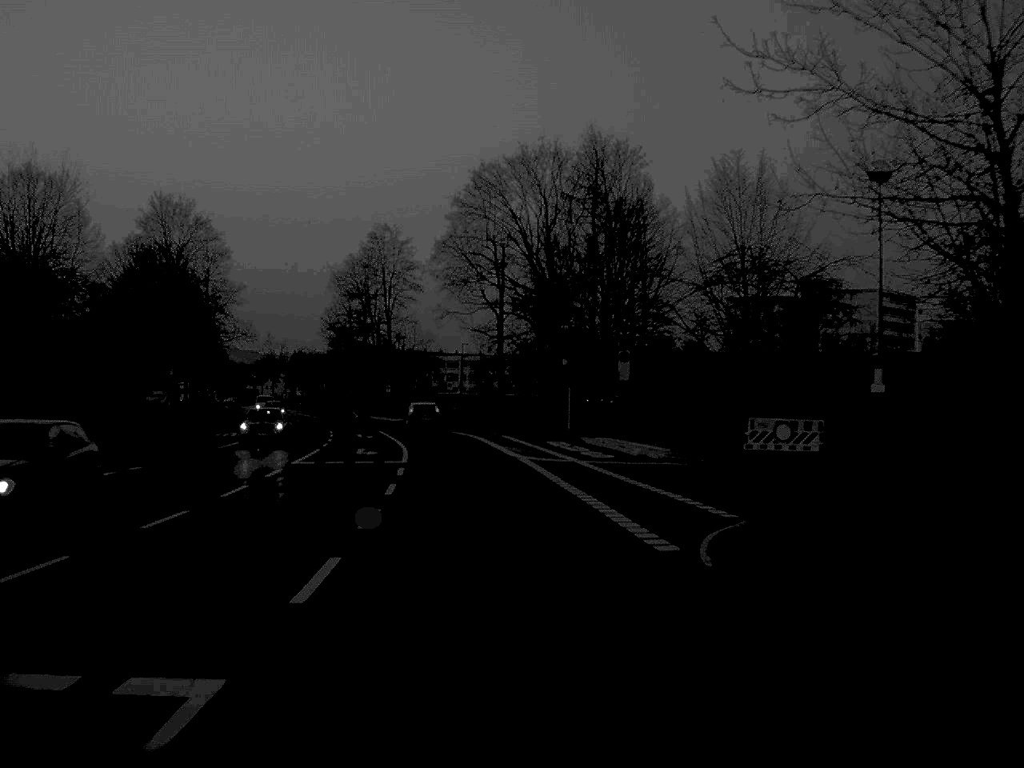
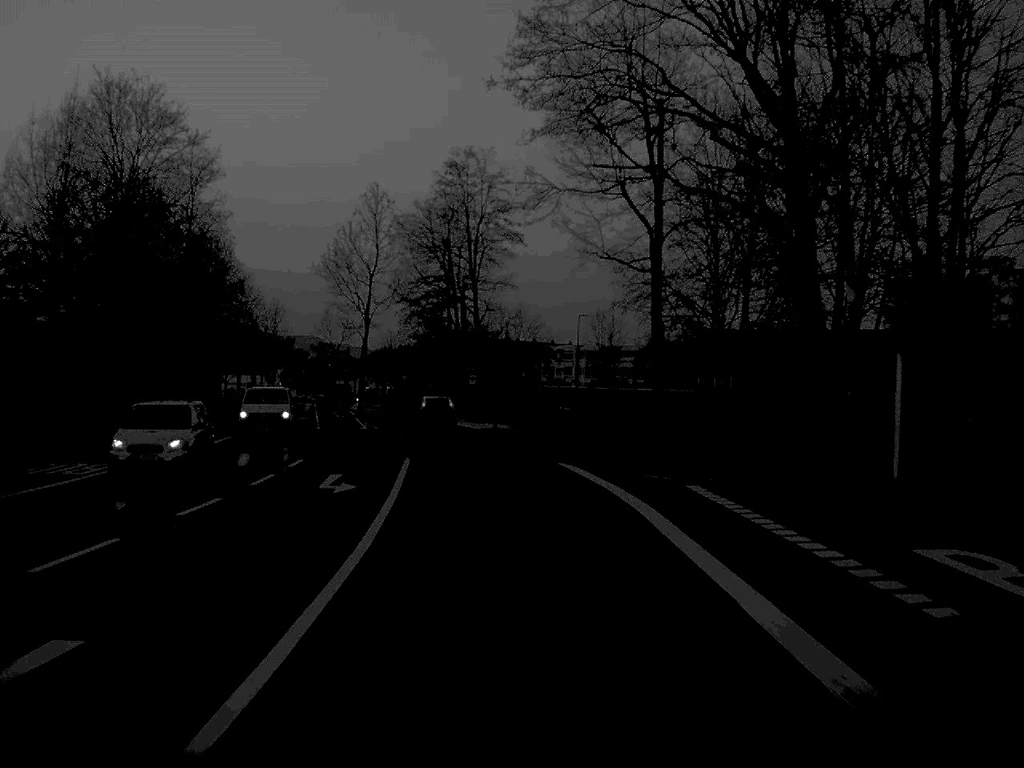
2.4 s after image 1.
(-1.8, +36.1) m; -5°
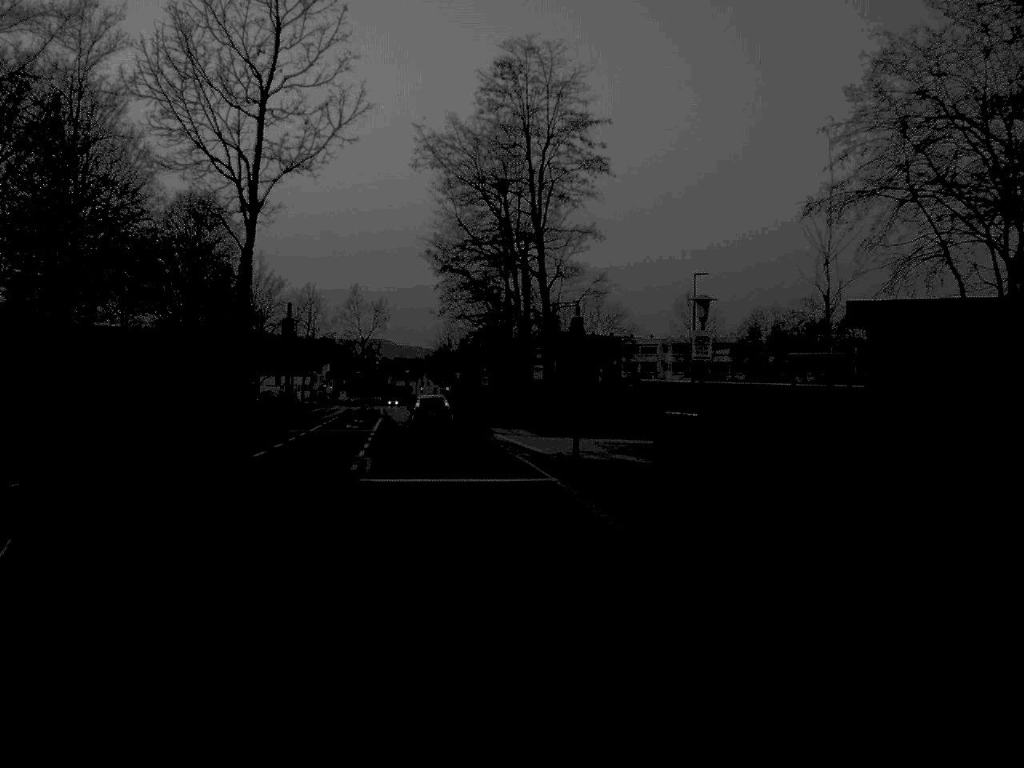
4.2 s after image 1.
(-0.7, +27.0) m; -3°
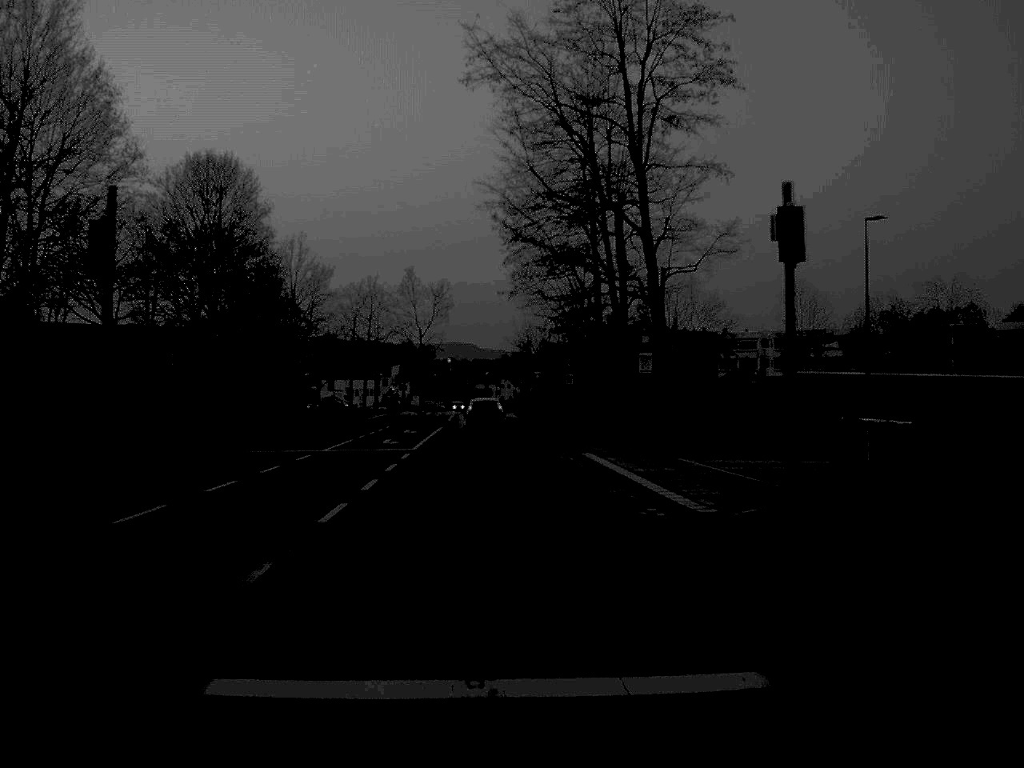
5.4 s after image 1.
(-0.5, +16.8) m; -4°
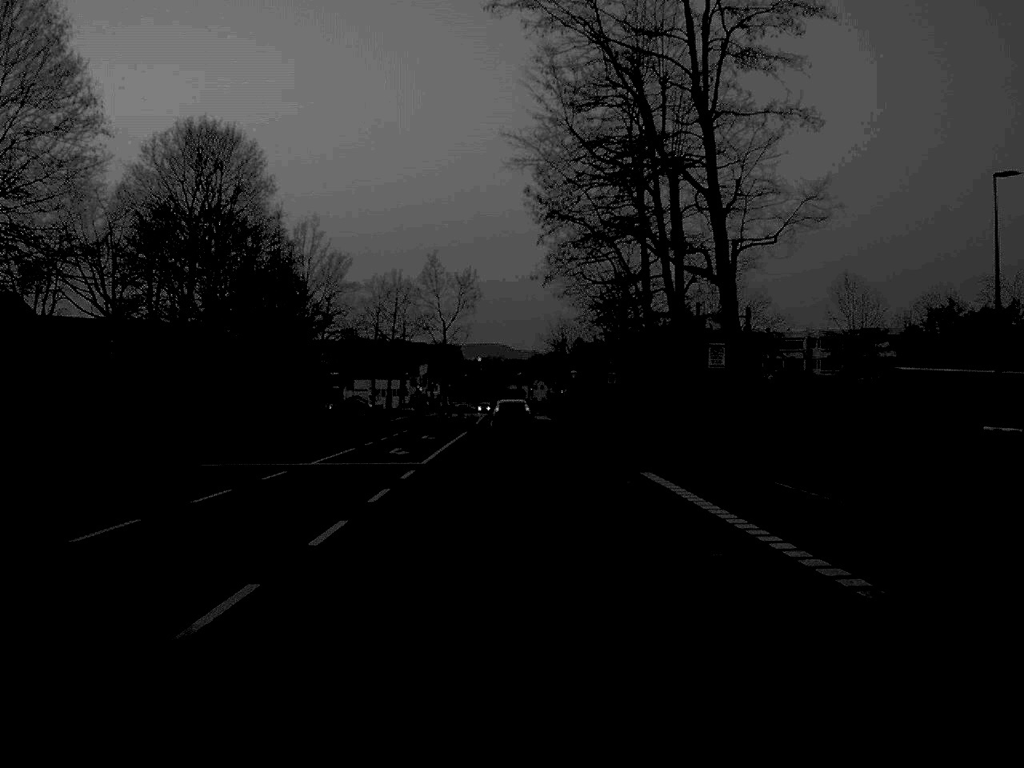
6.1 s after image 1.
(-0.1, +8.4) m; -1°
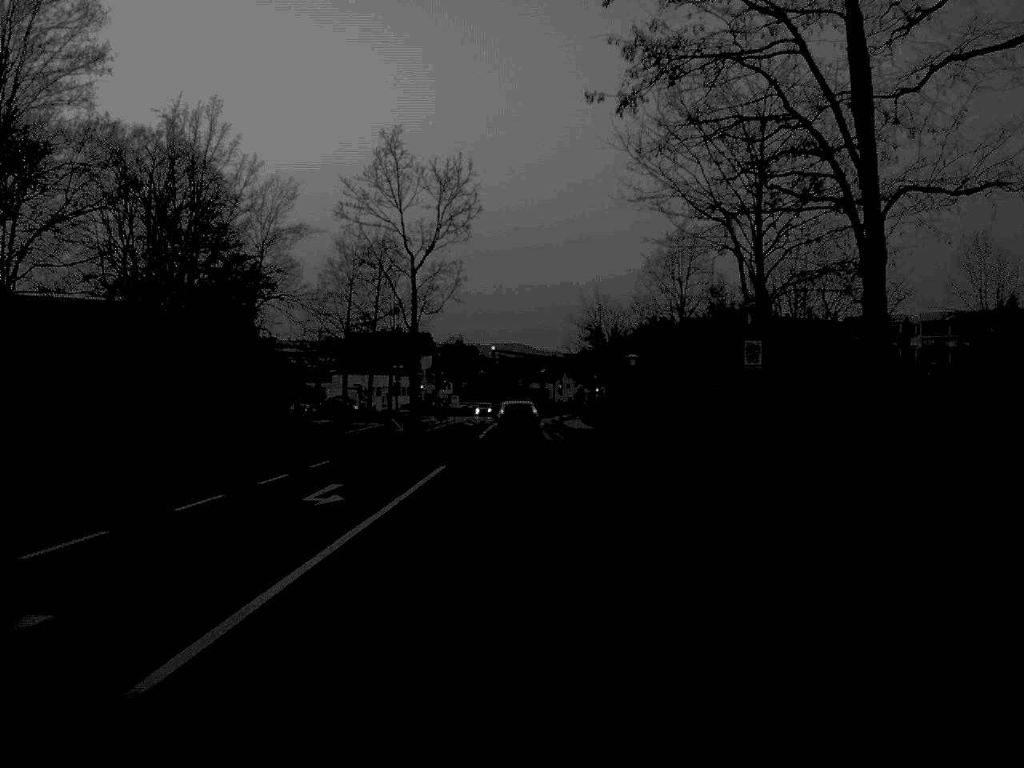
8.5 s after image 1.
(-0.4, +33.0) m; -1°
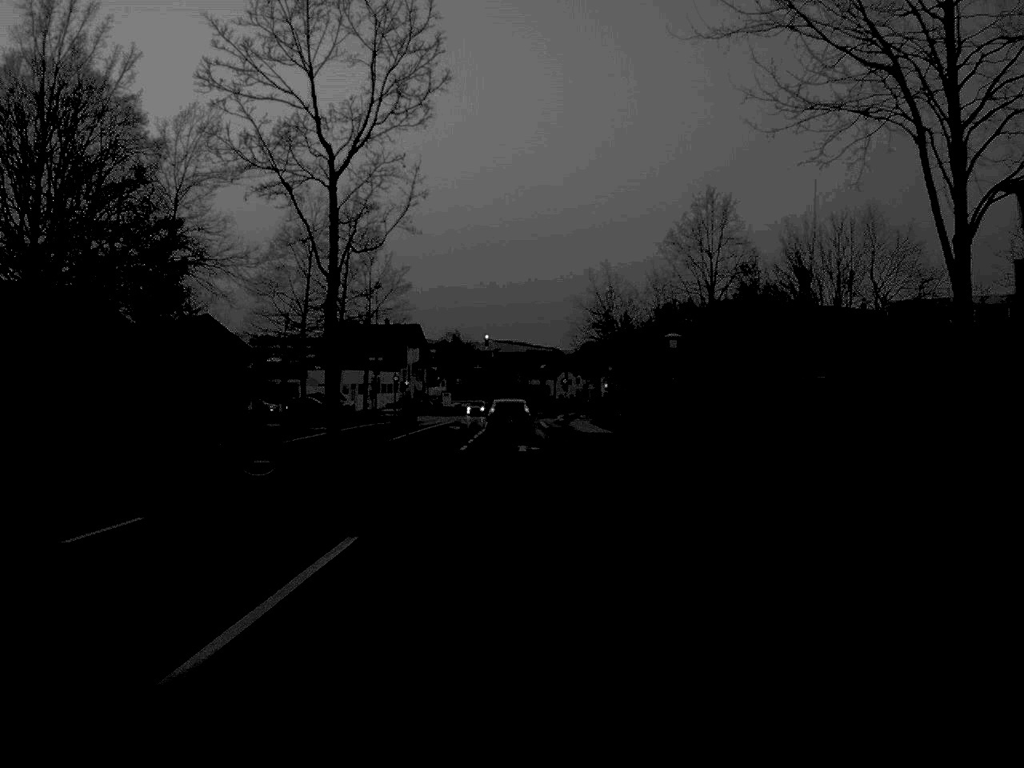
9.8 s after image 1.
(0.0, +16.3) m; 0°
